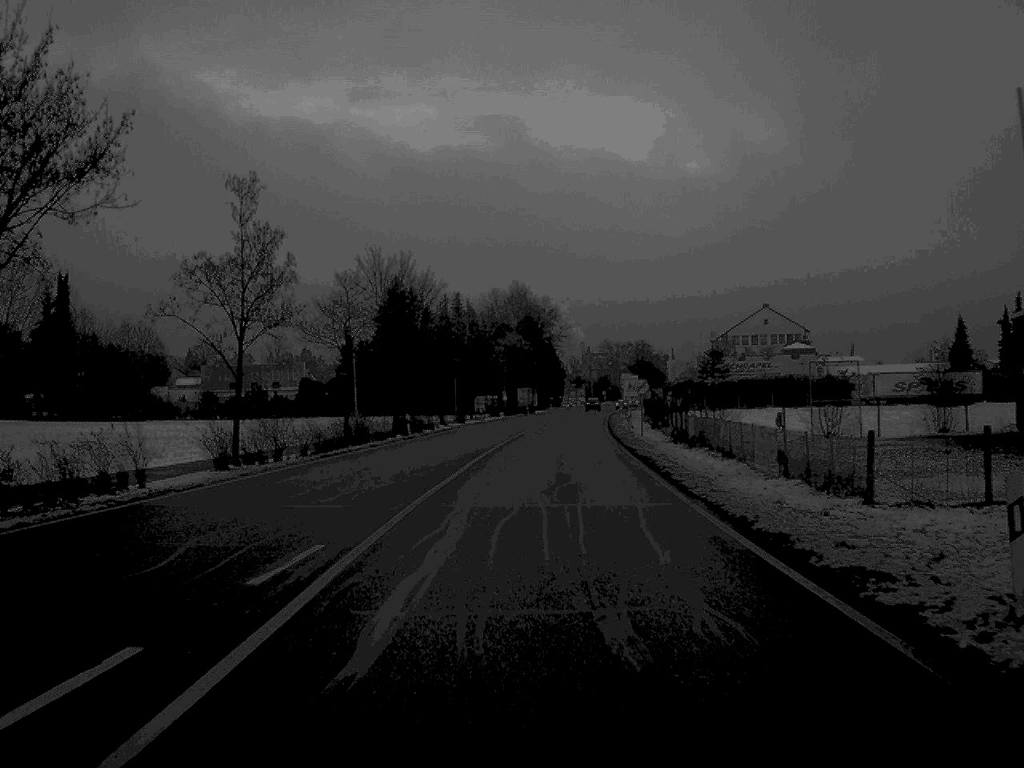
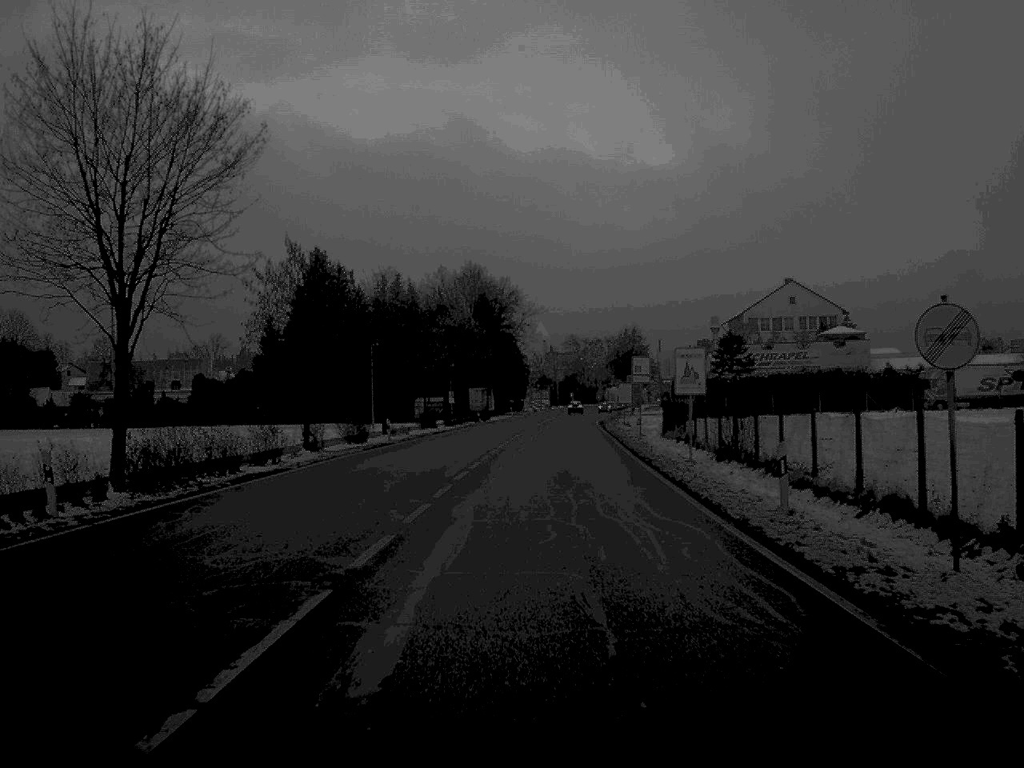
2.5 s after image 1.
(+0.6, +41.1) m; +2°
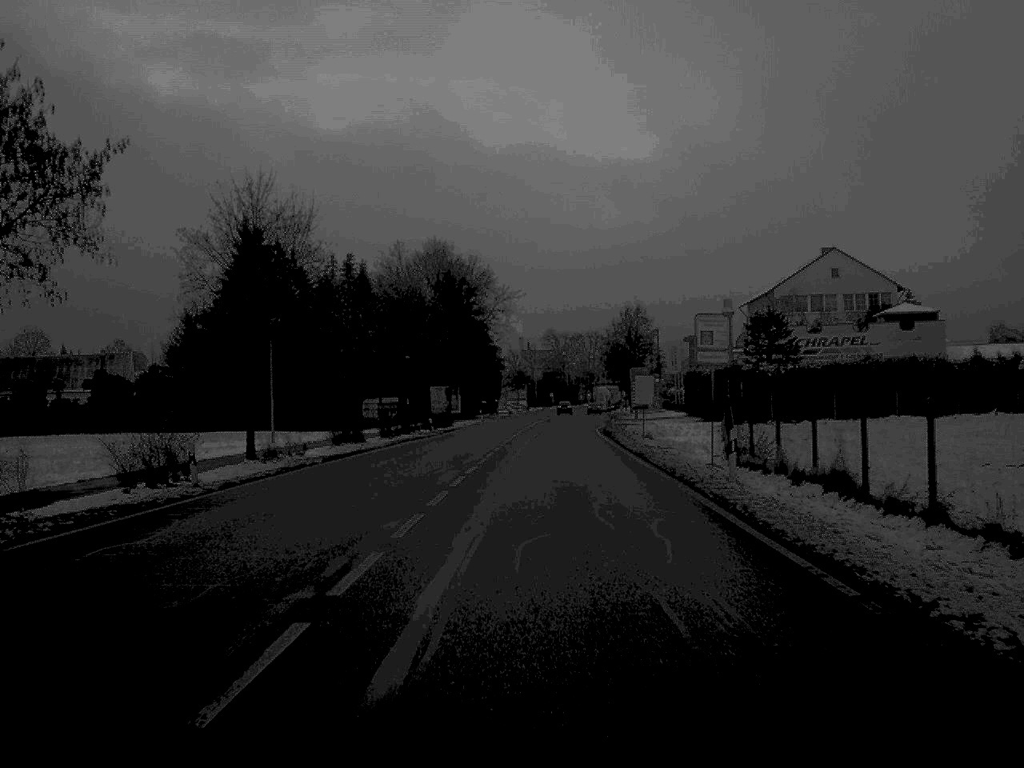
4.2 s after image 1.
(+0.3, +28.3) m; +1°
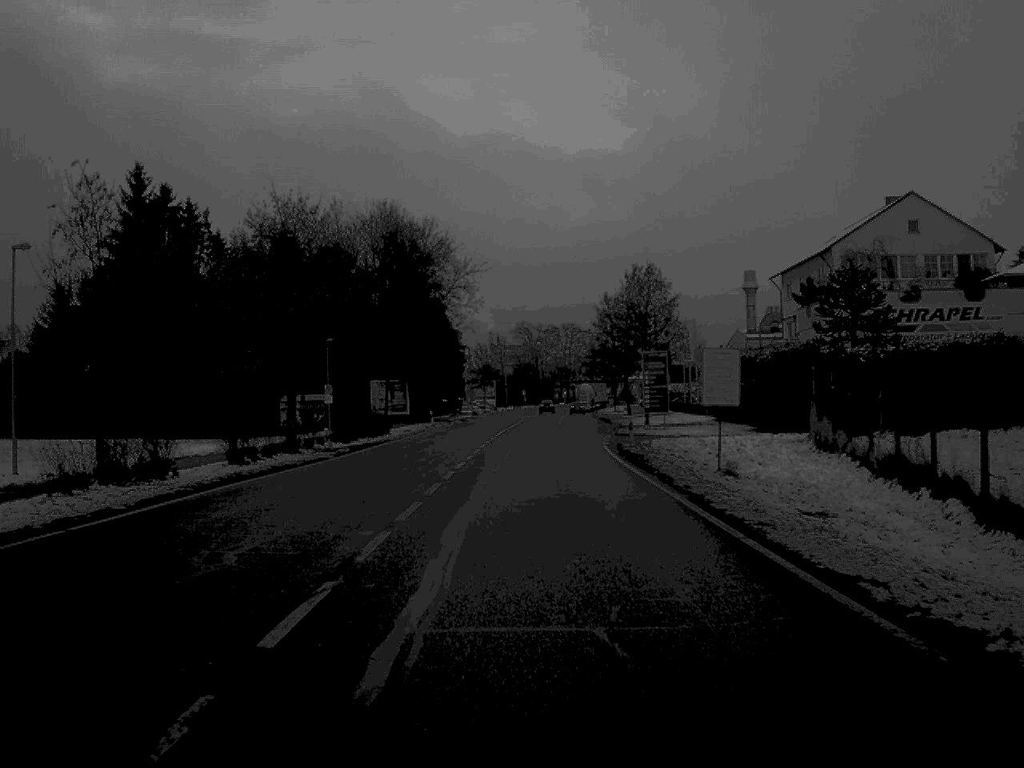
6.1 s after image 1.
(+0.3, +28.9) m; +1°
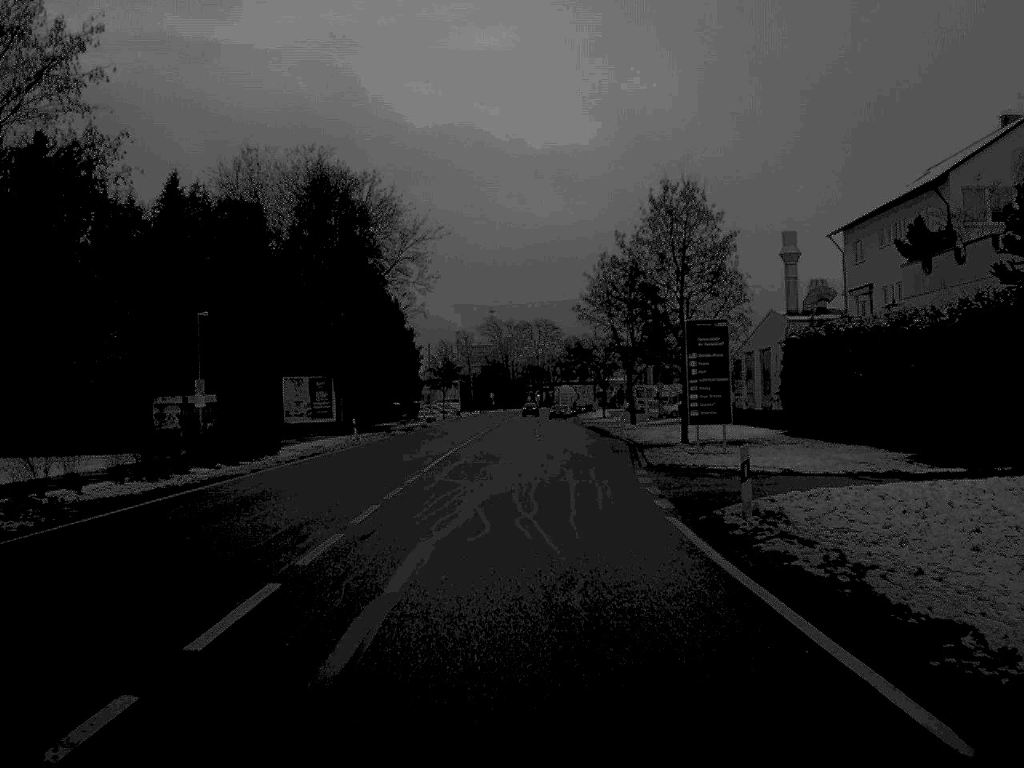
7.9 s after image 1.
(+0.3, +26.5) m; +1°
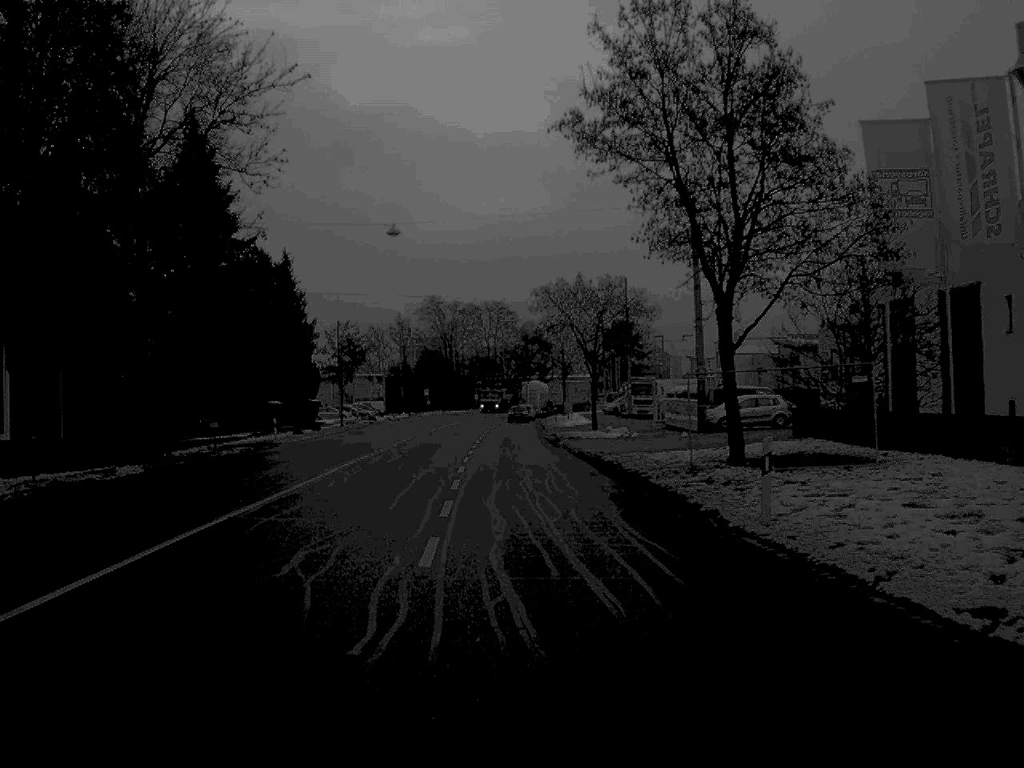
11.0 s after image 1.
(+1.0, +45.7) m; +2°
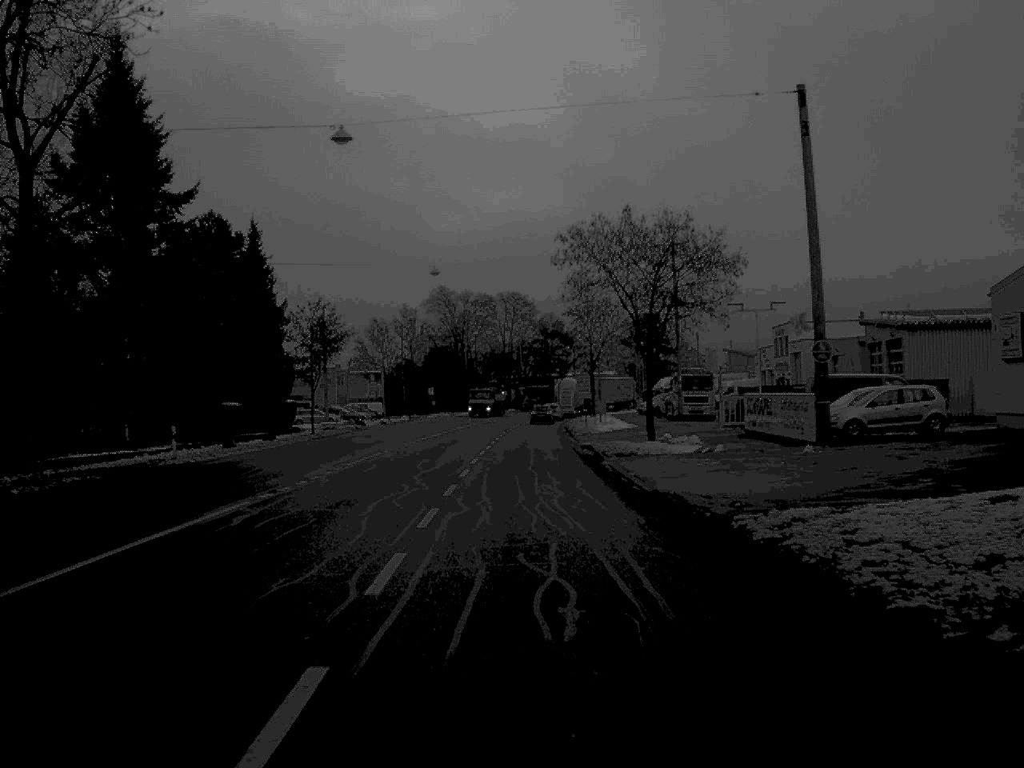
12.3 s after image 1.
(-0.1, +19.7) m; -1°
